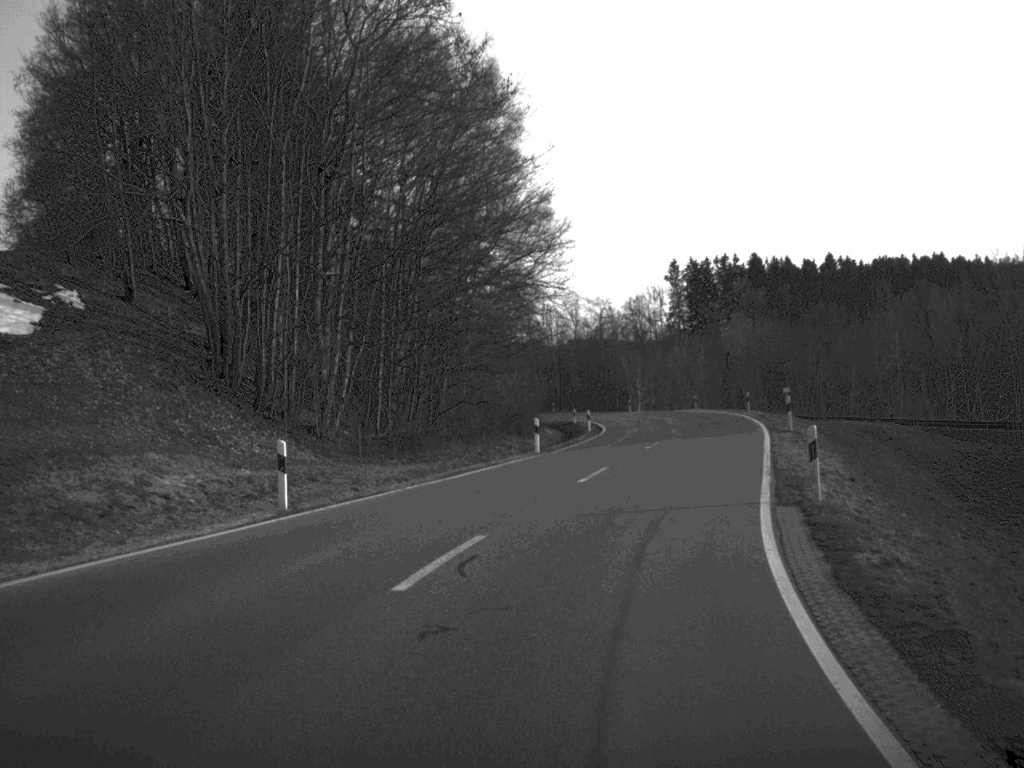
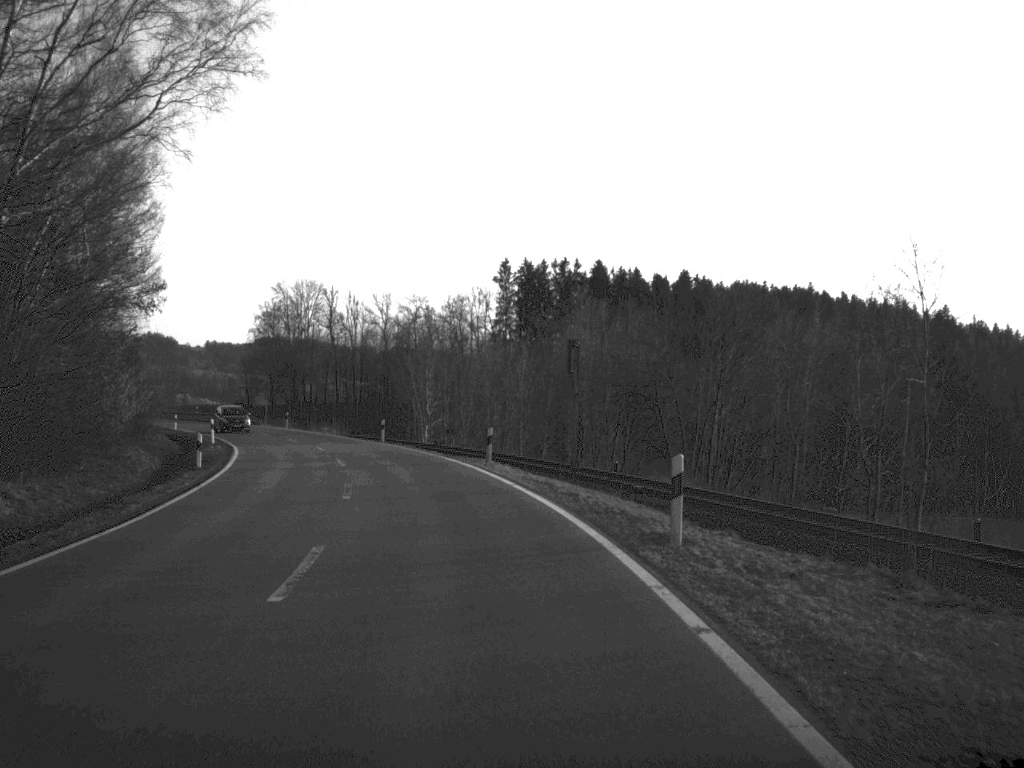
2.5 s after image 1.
(+6.6, +47.3) m; +7°
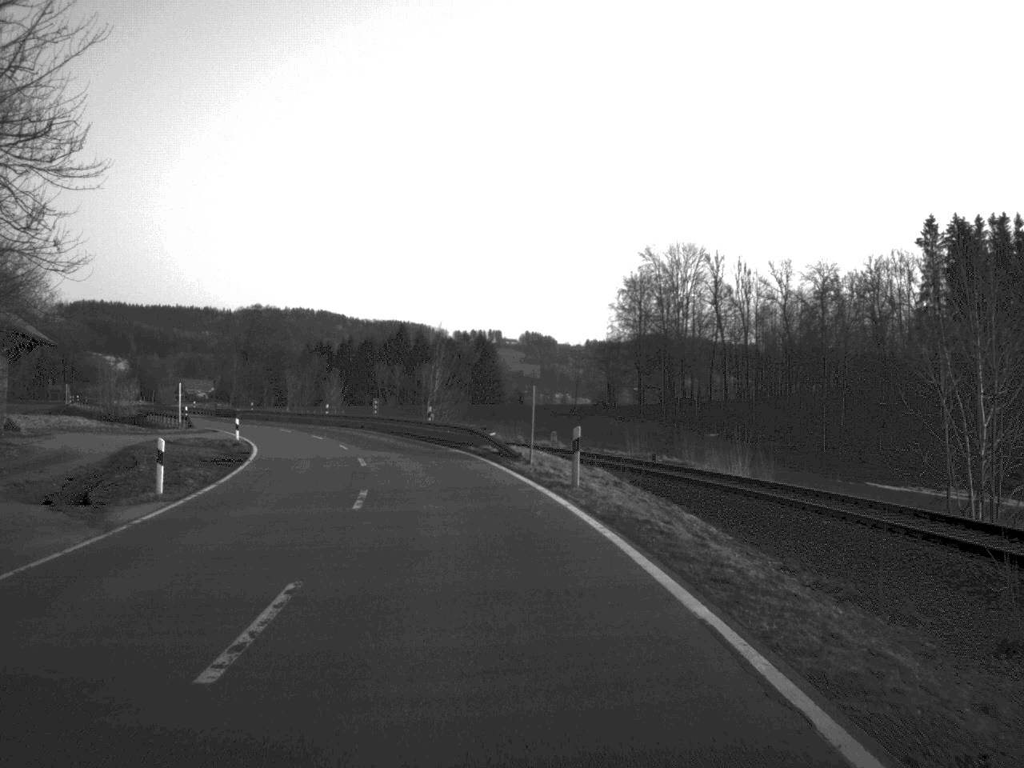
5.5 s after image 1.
(-9.7, +62.1) m; -17°
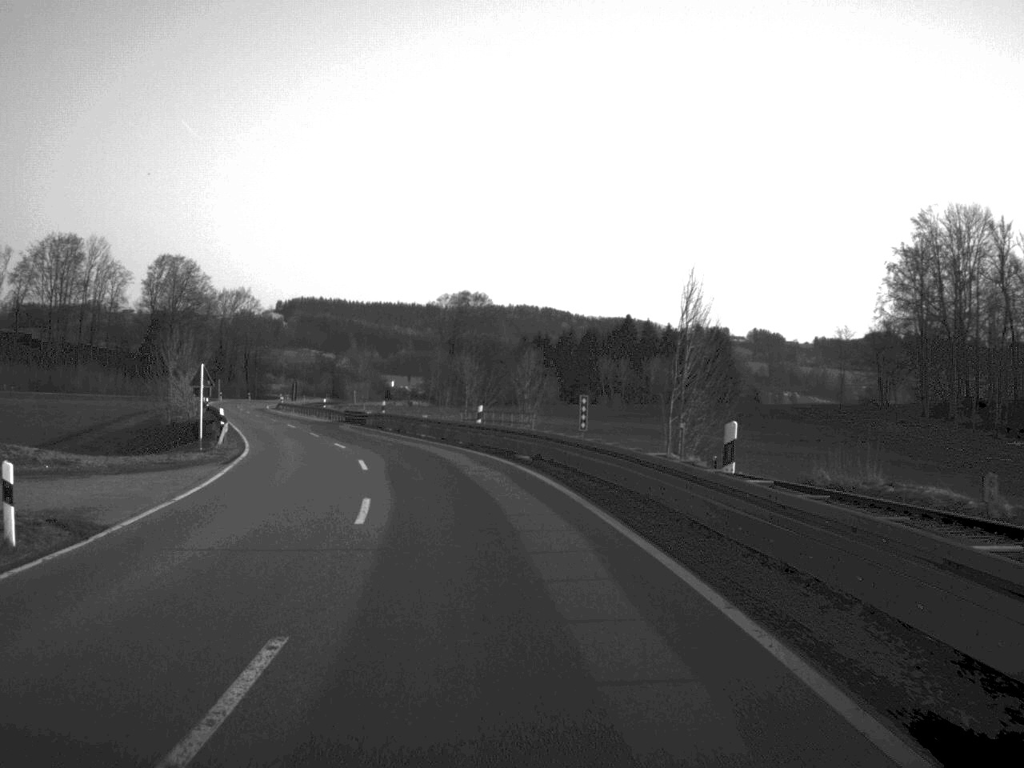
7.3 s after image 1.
(-3.5, +38.1) m; -10°
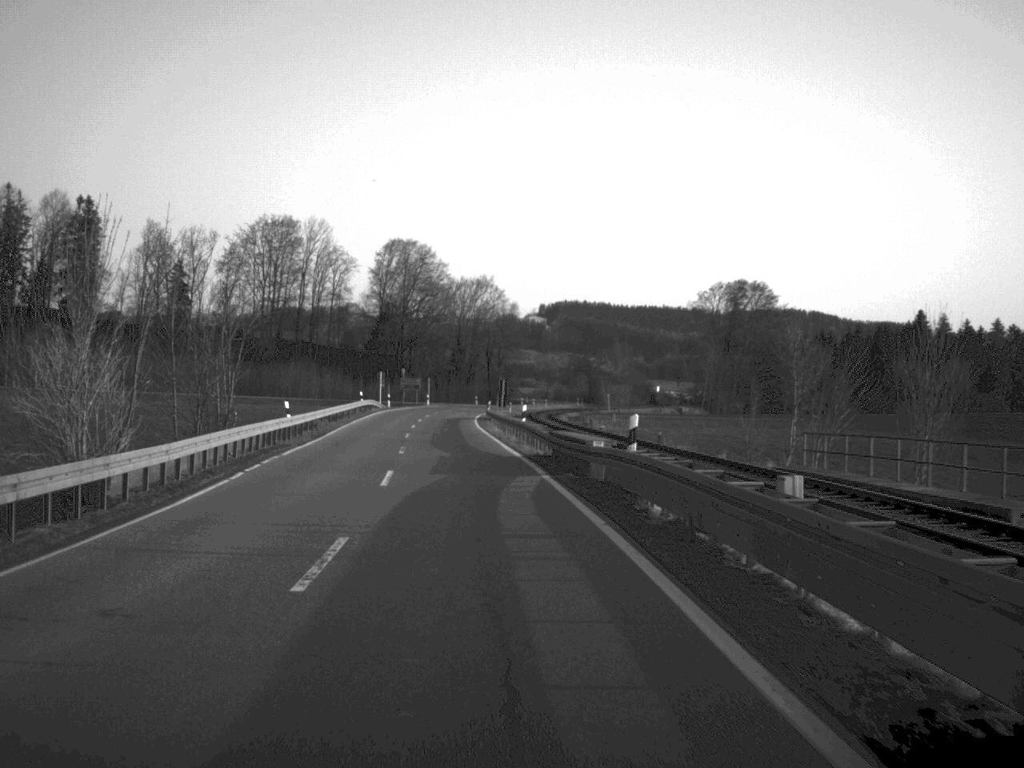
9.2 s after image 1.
(-4.3, +41.8) m; -12°
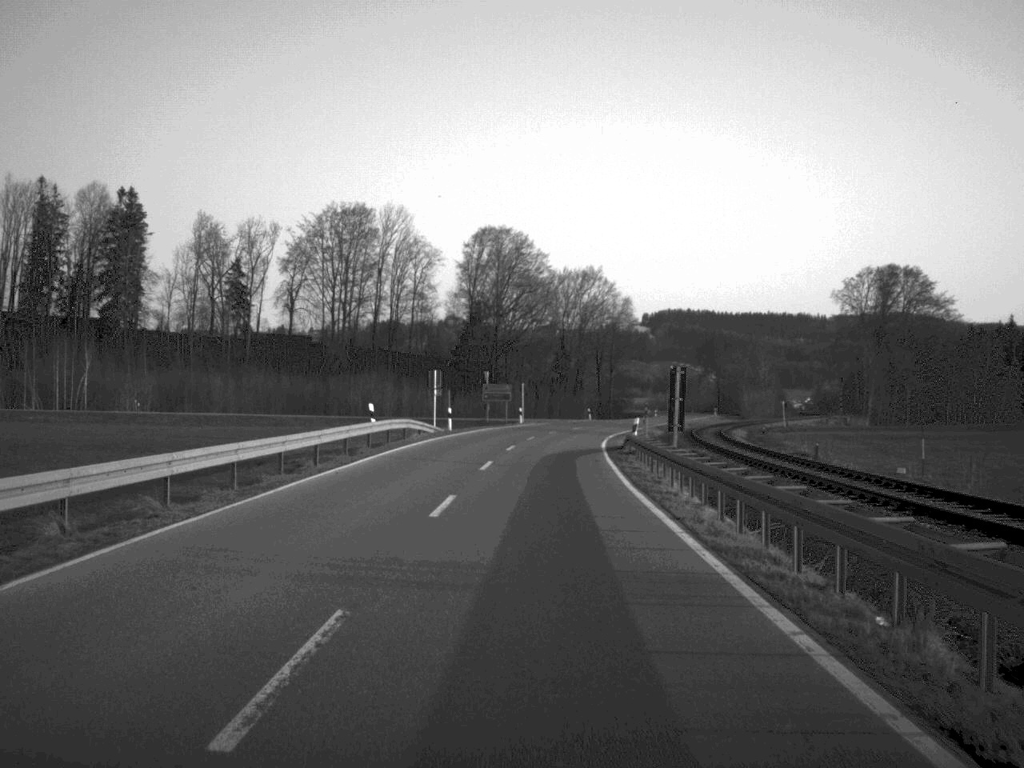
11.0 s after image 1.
(-2.2, +40.7) m; -4°
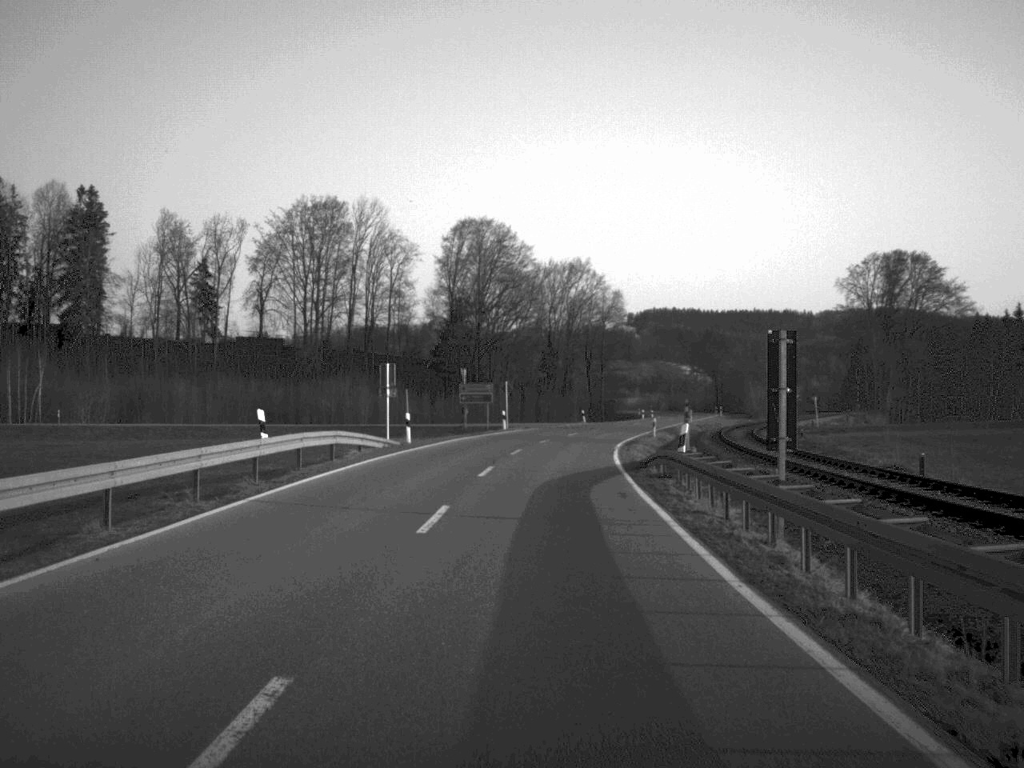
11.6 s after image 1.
(+0.1, +14.3) m; +1°
